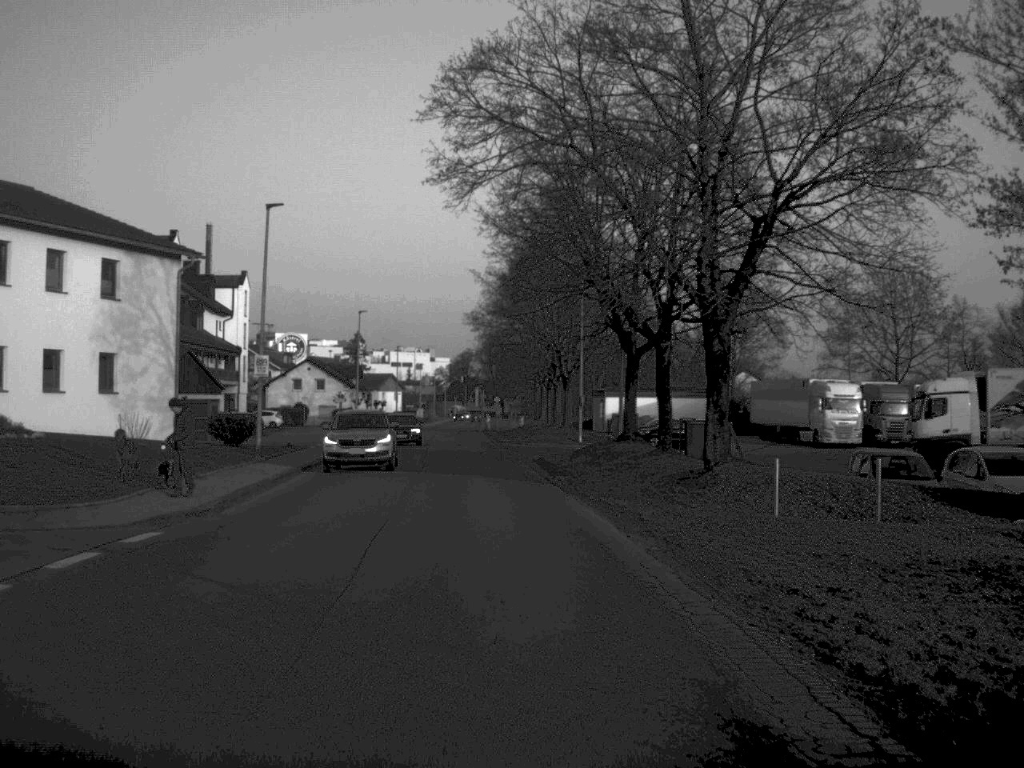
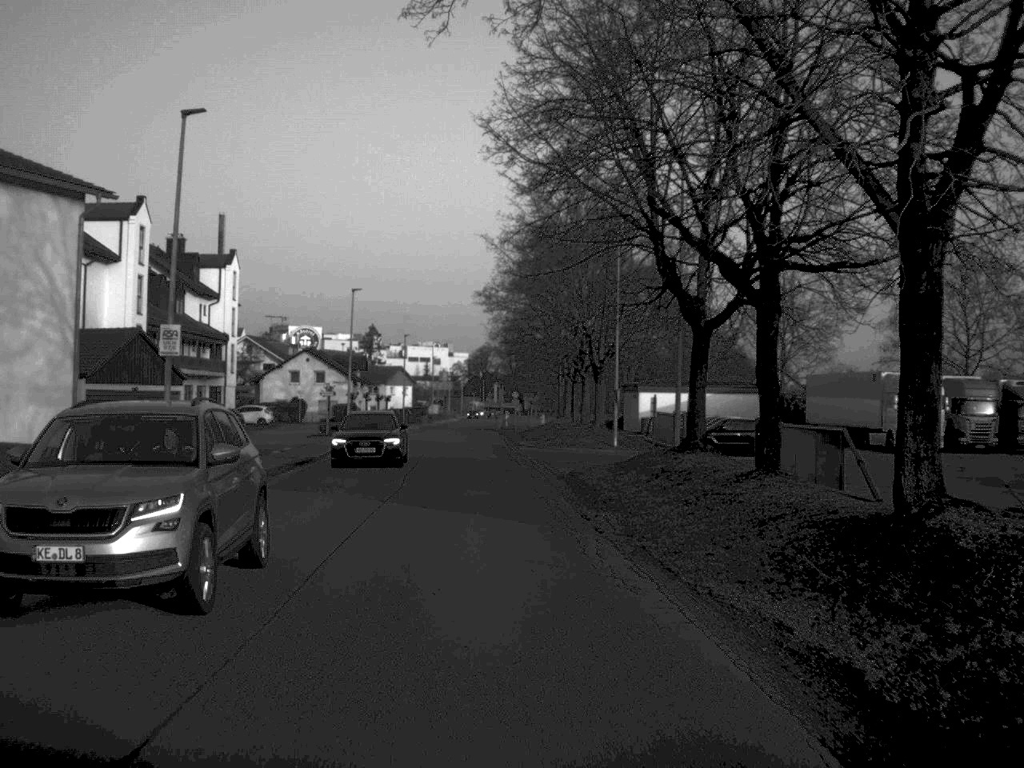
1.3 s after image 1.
(-0.1, +11.8) m; -1°
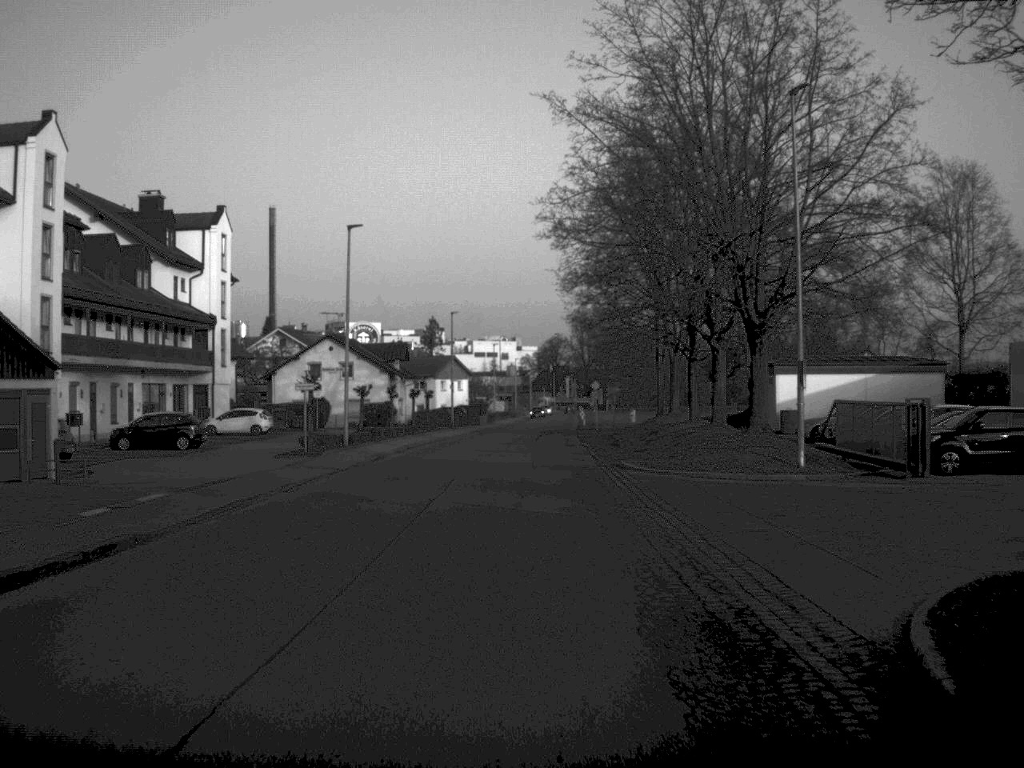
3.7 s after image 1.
(-0.7, +23.7) m; -3°
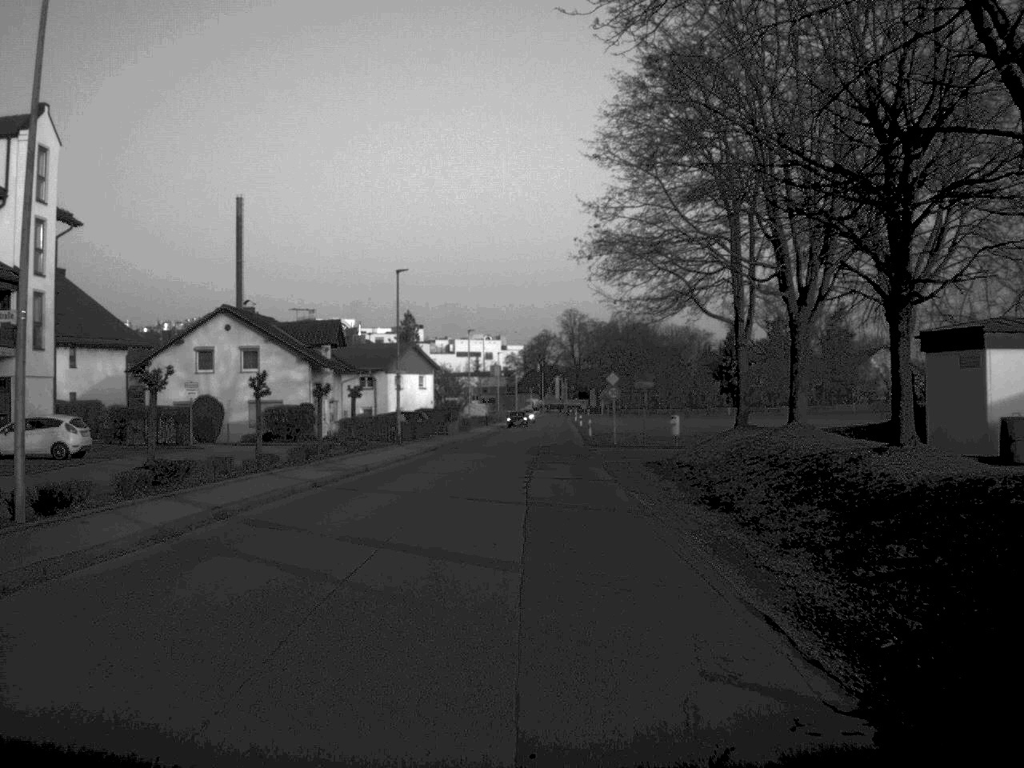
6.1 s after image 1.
(+0.1, +27.5) m; +1°
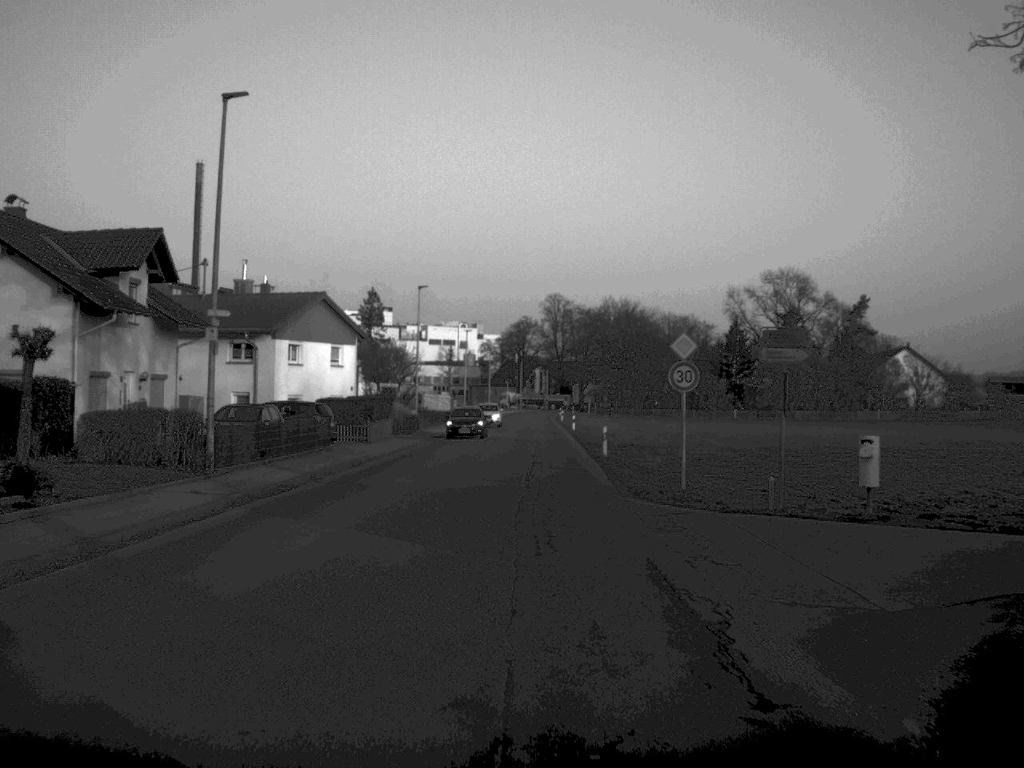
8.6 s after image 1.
(+0.3, +30.3) m; +1°
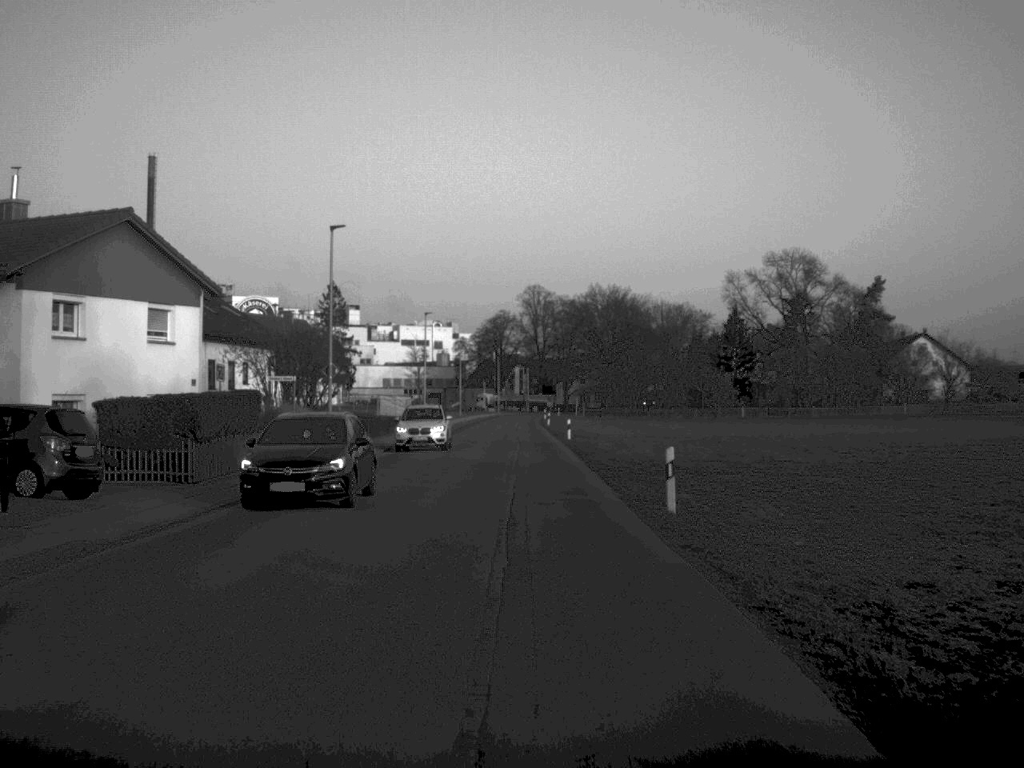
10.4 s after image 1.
(+0.2, +23.6) m; +1°
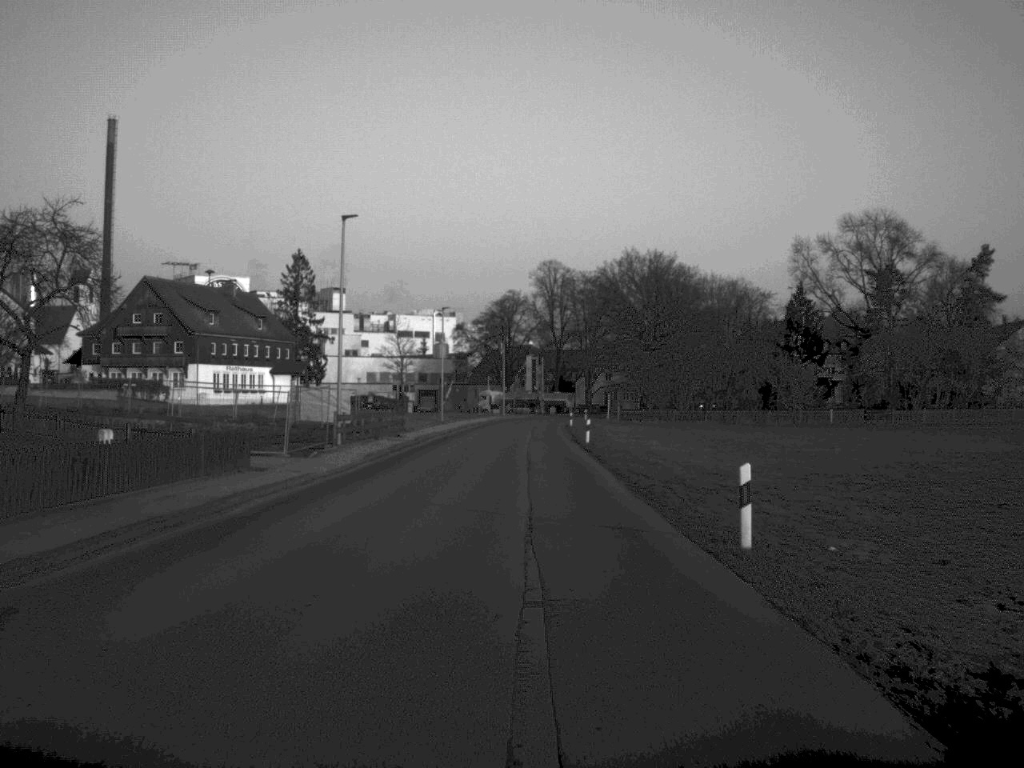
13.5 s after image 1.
(-0.2, +44.1) m; 0°
